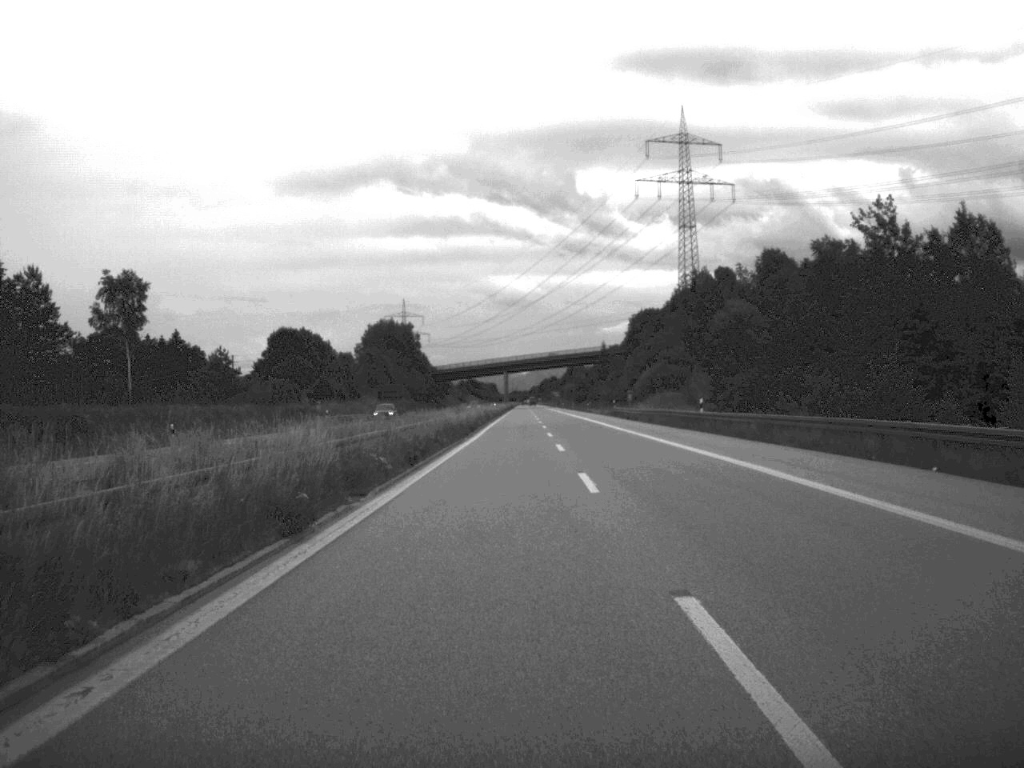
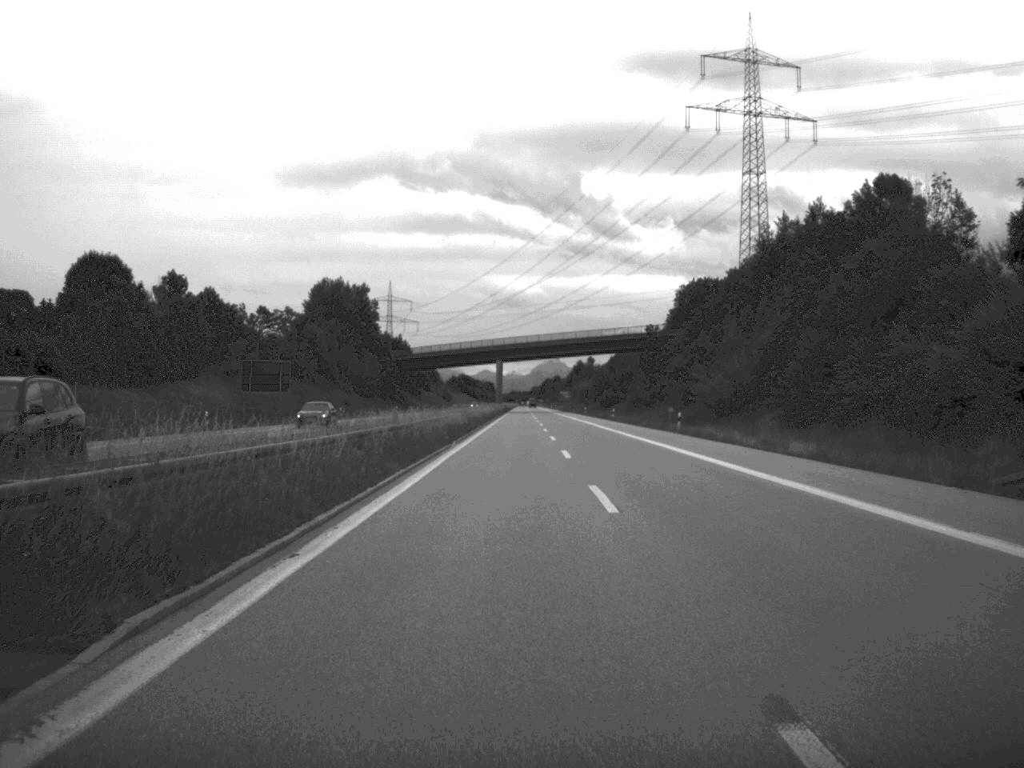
(-0.2, +91.9) m; 0°
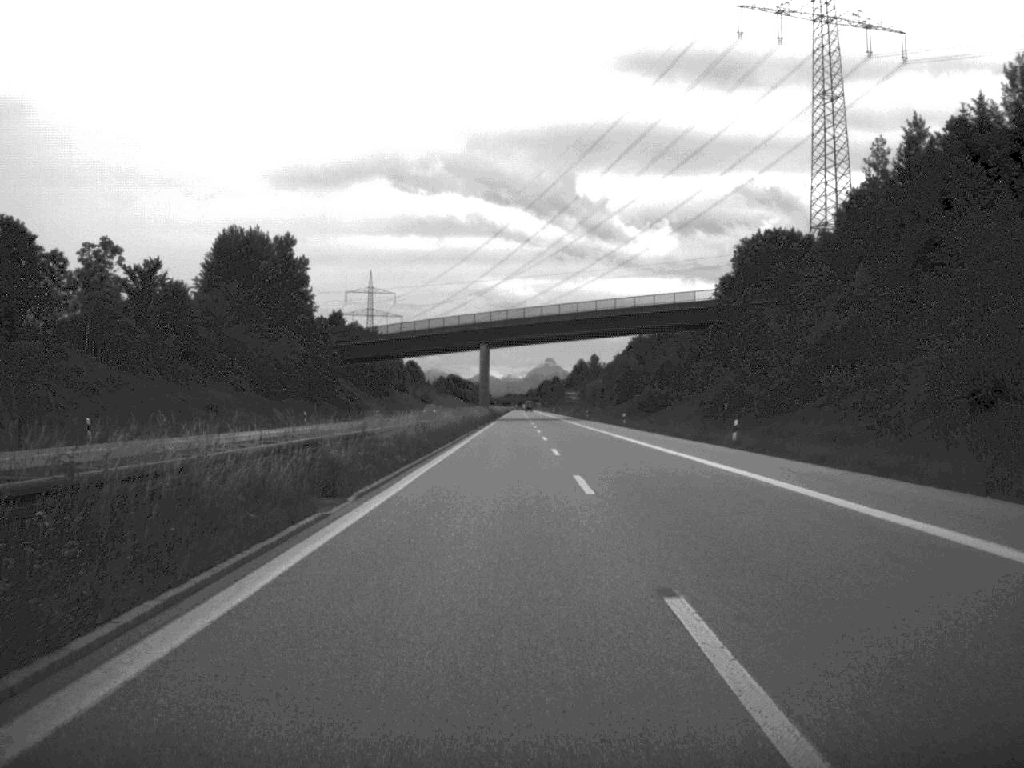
(0.0, +66.5) m; 0°
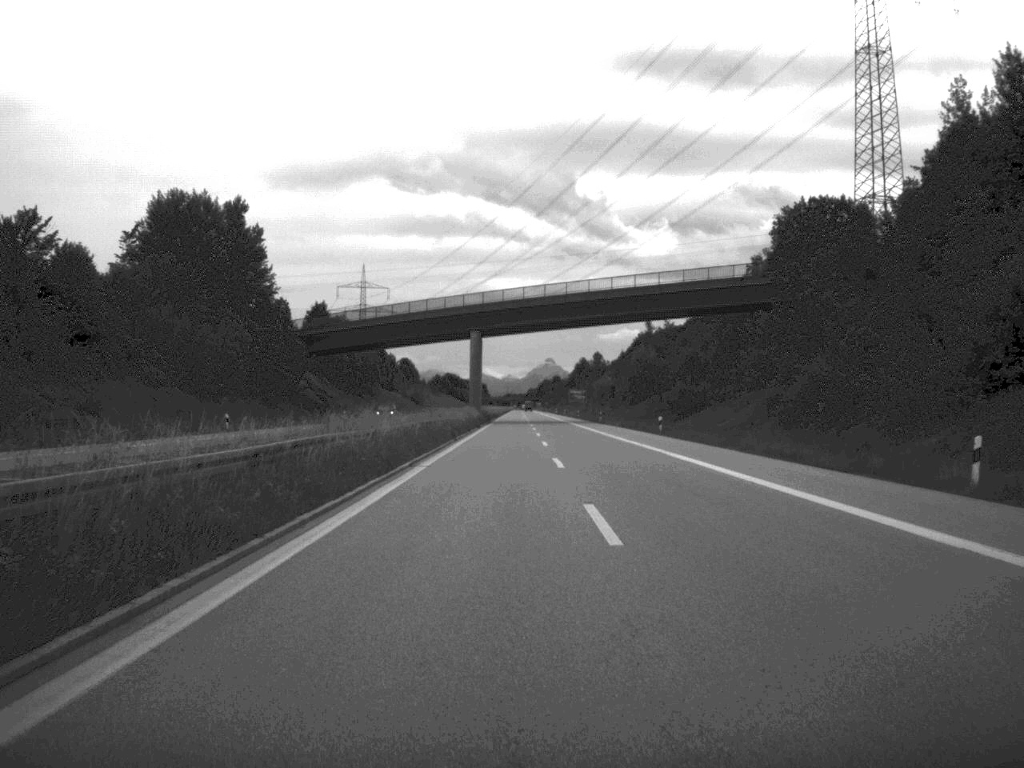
(0.0, +25.7) m; 0°
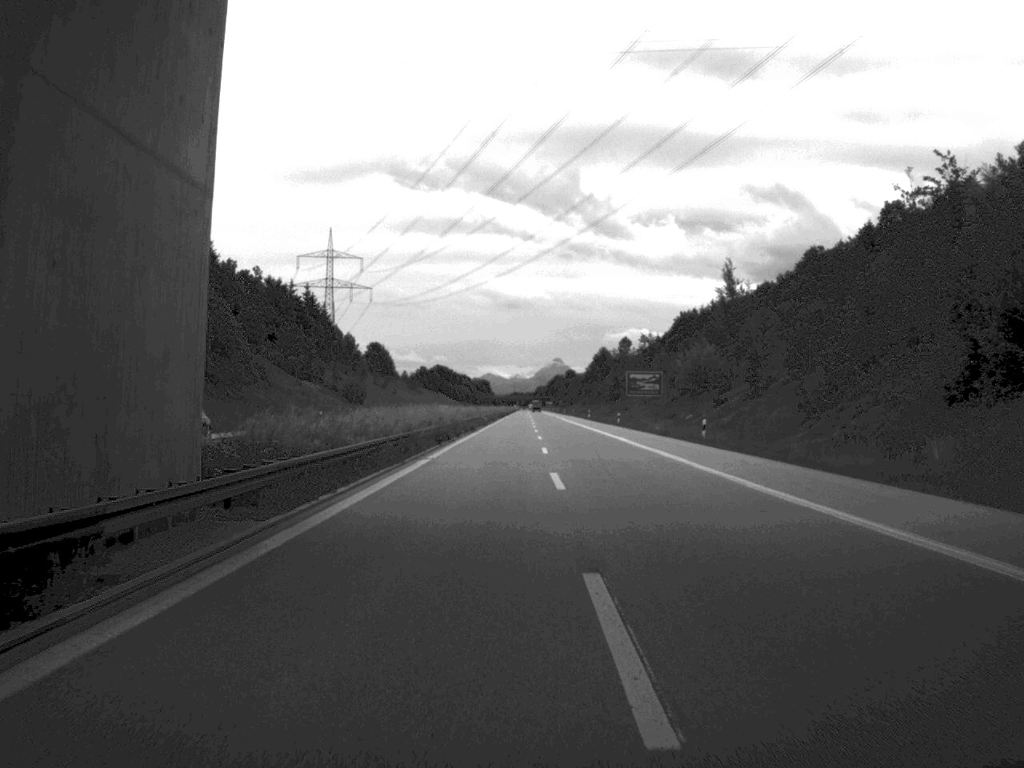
(-0.3, +114.4) m; 0°
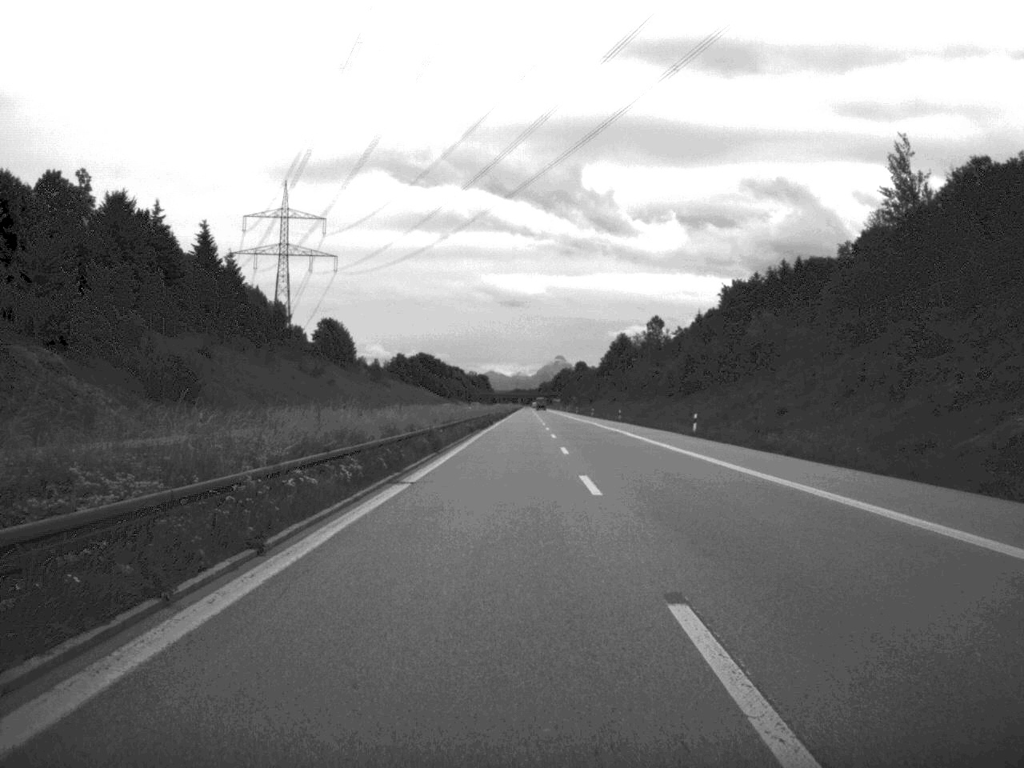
(-0.5, +90.7) m; 0°
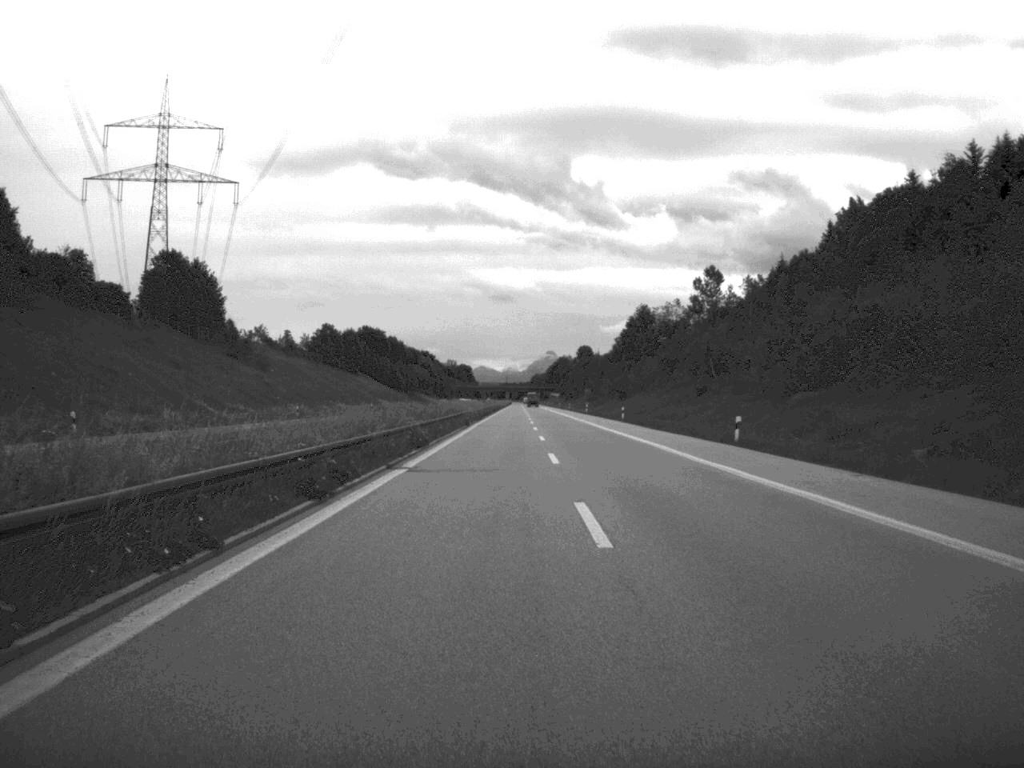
(+0.5, +114.3) m; 0°
